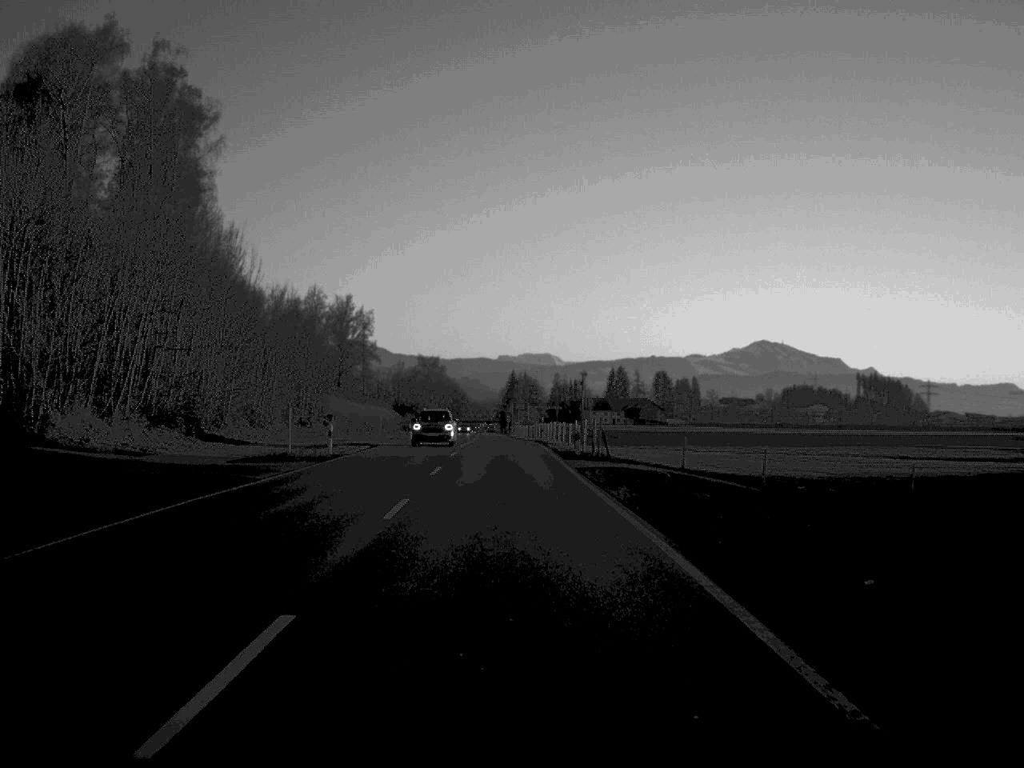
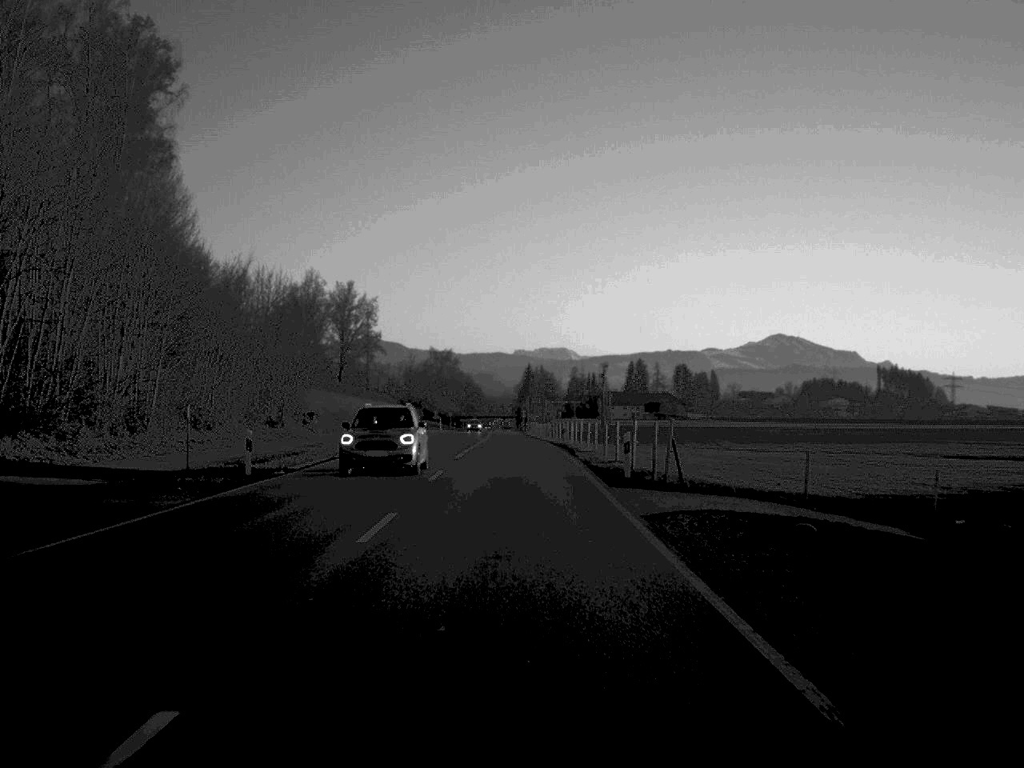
(-0.1, +15.0) m; -1°
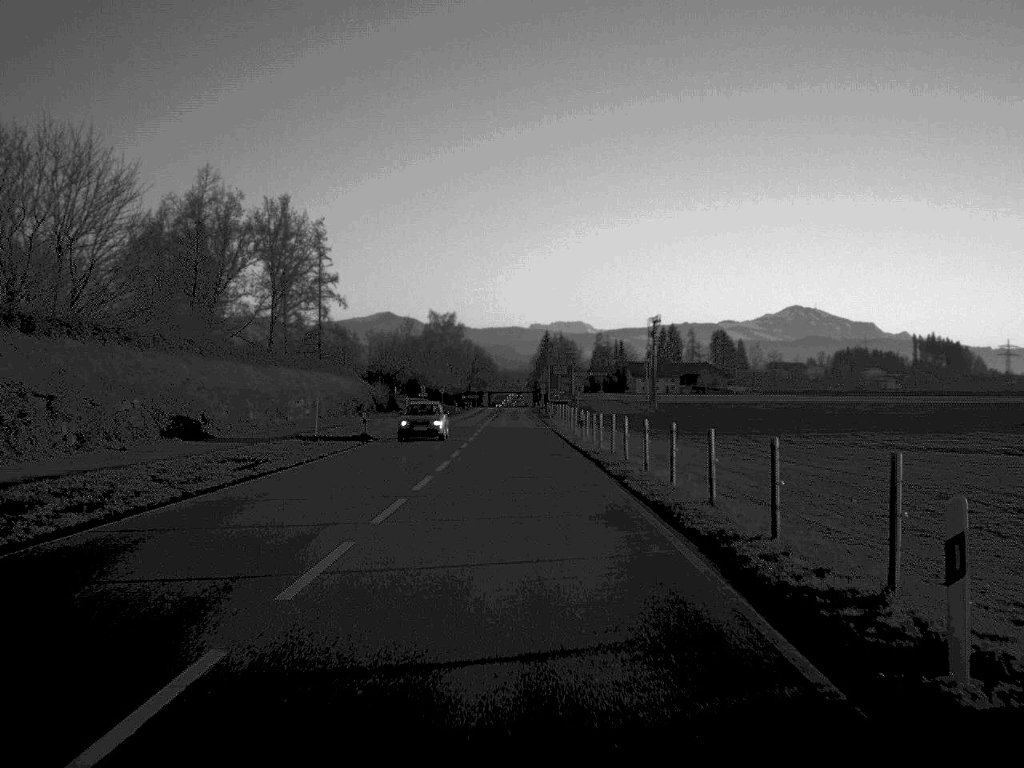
(-0.4, +58.3) m; -1°
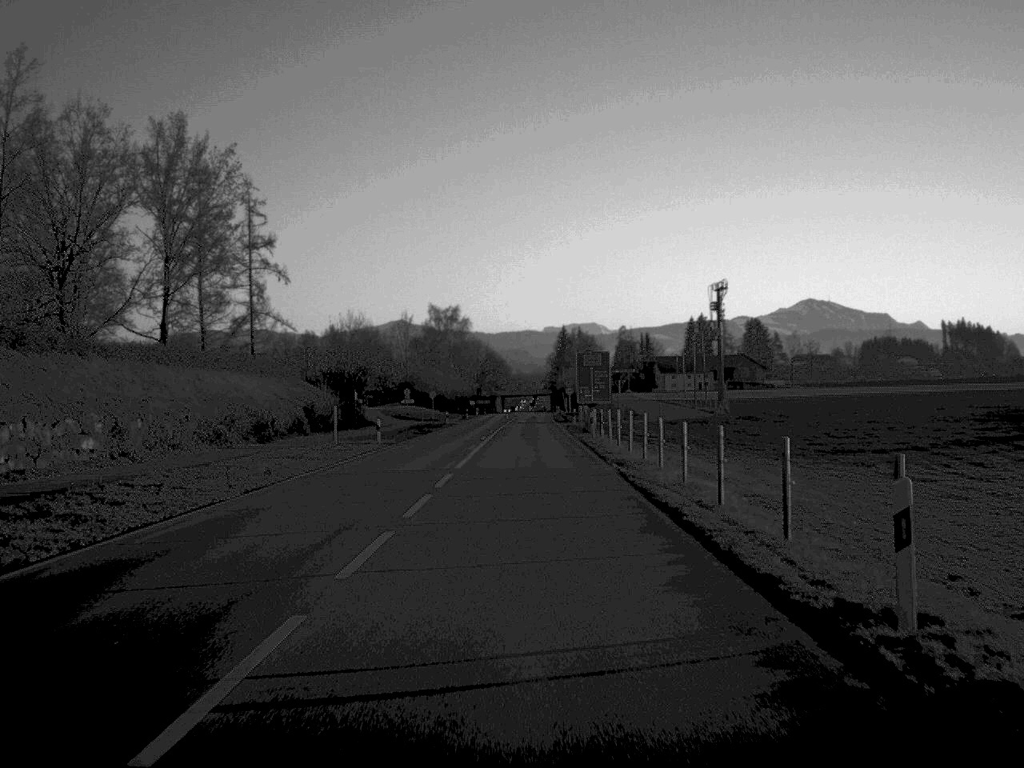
(-0.3, +40.2) m; -1°
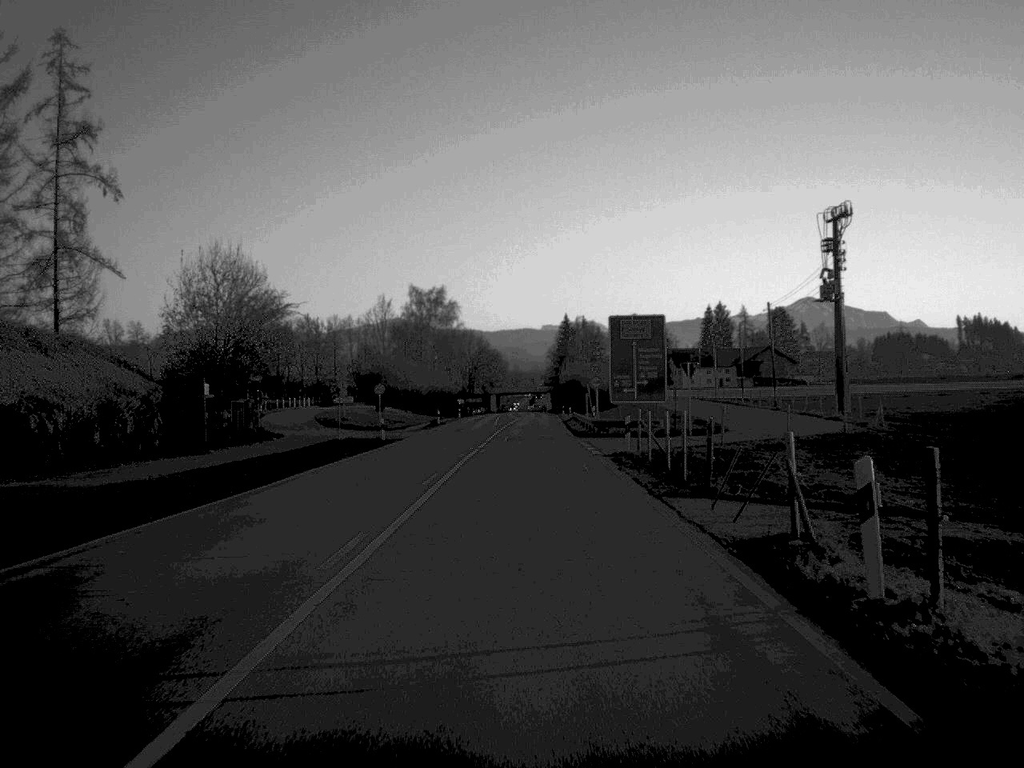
(0.0, +41.2) m; 0°
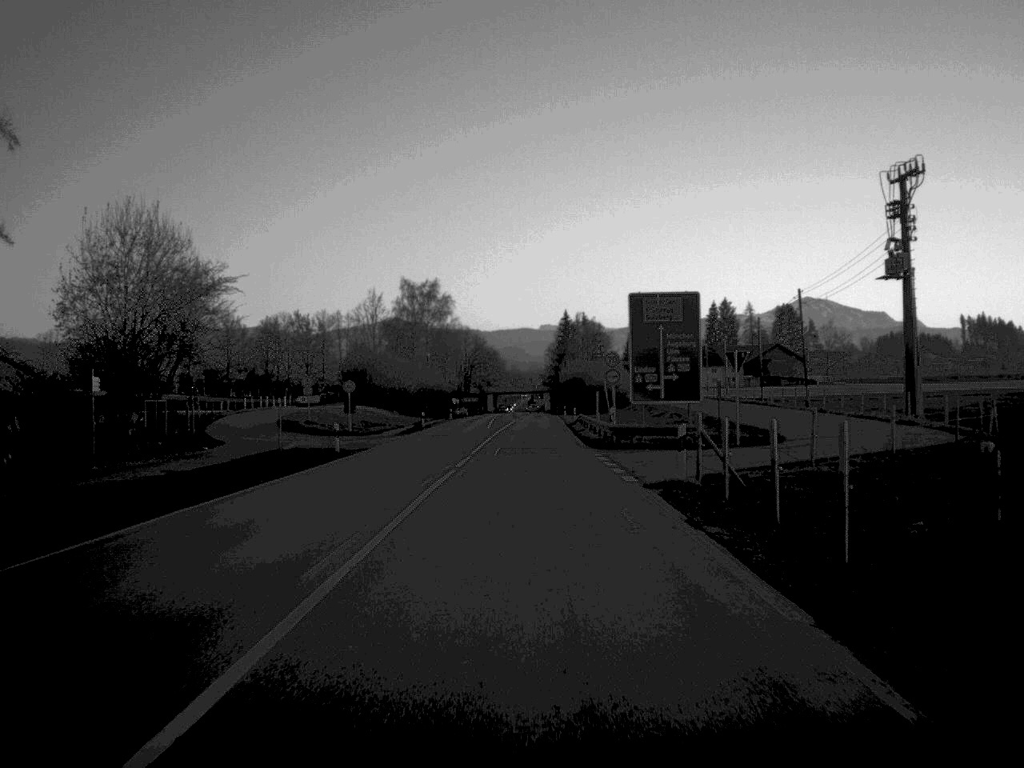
(0.0, +12.4) m; 0°
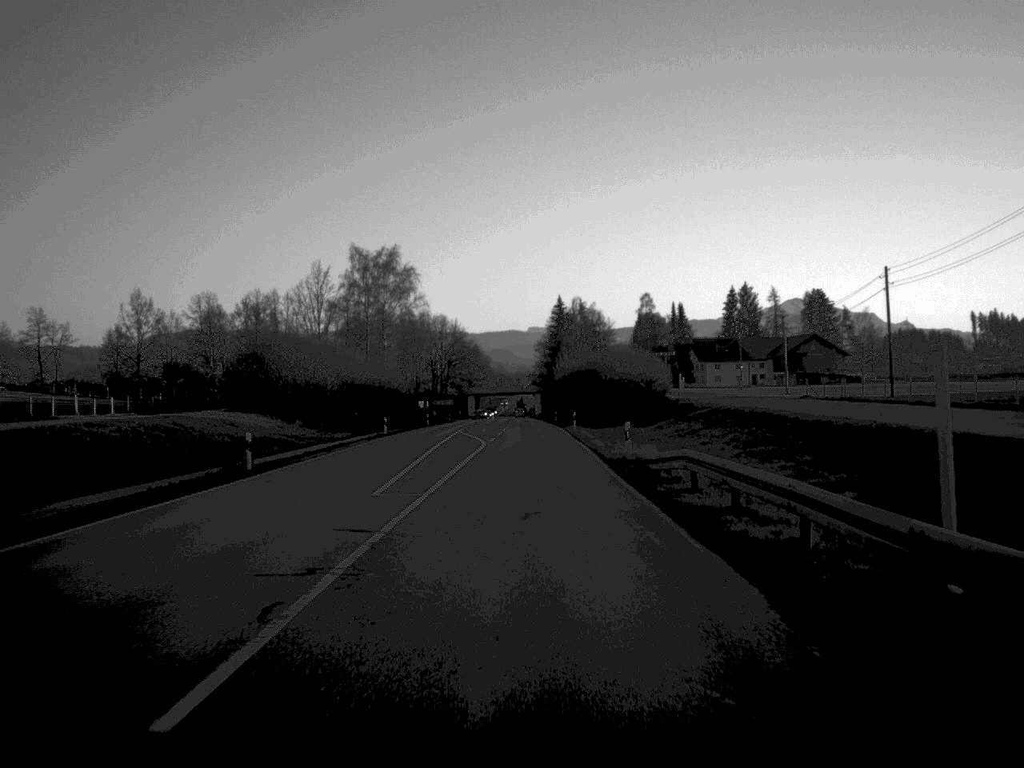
(+0.2, +49.4) m; +1°
